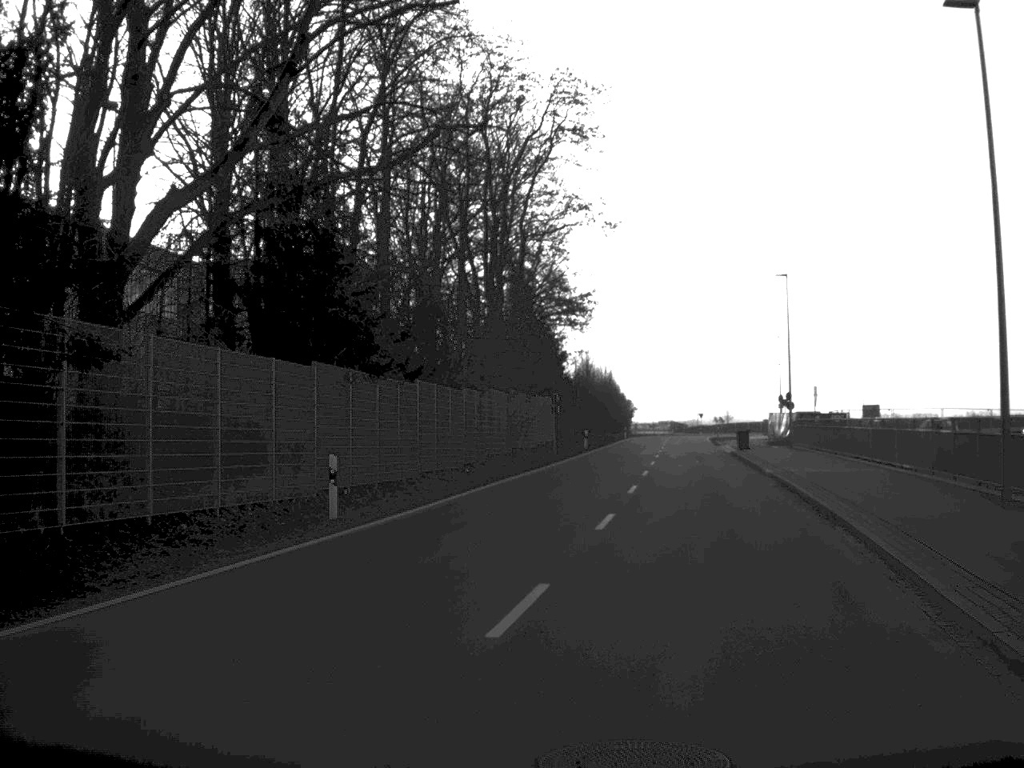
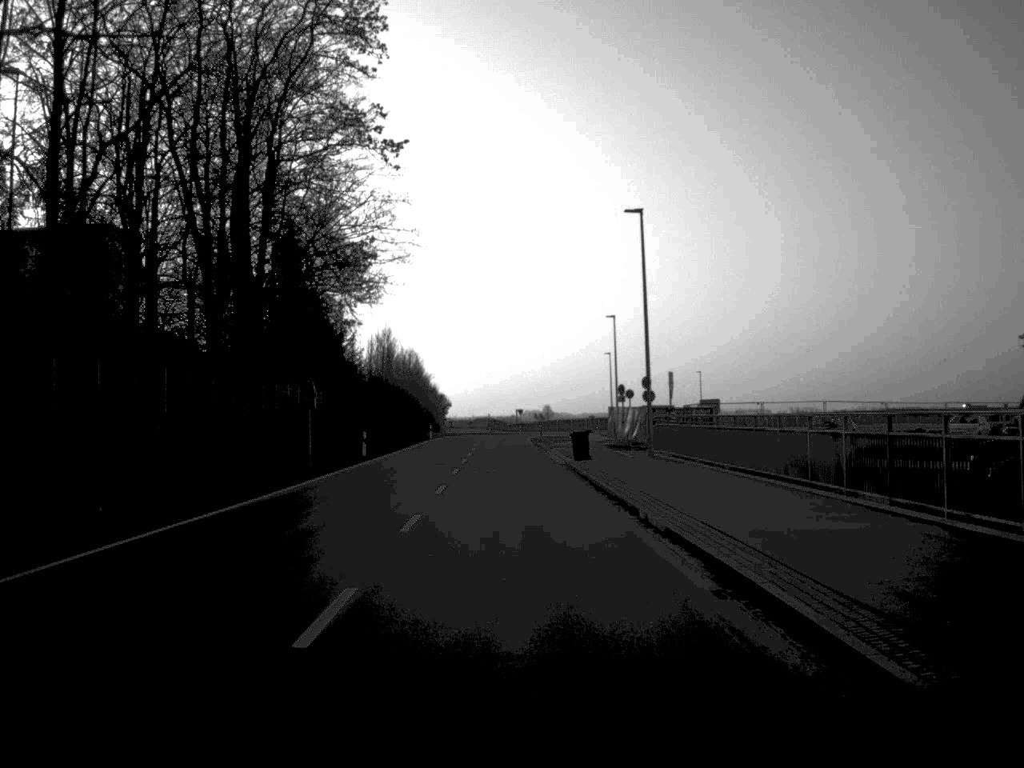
(+2.2, +18.3) m; +8°
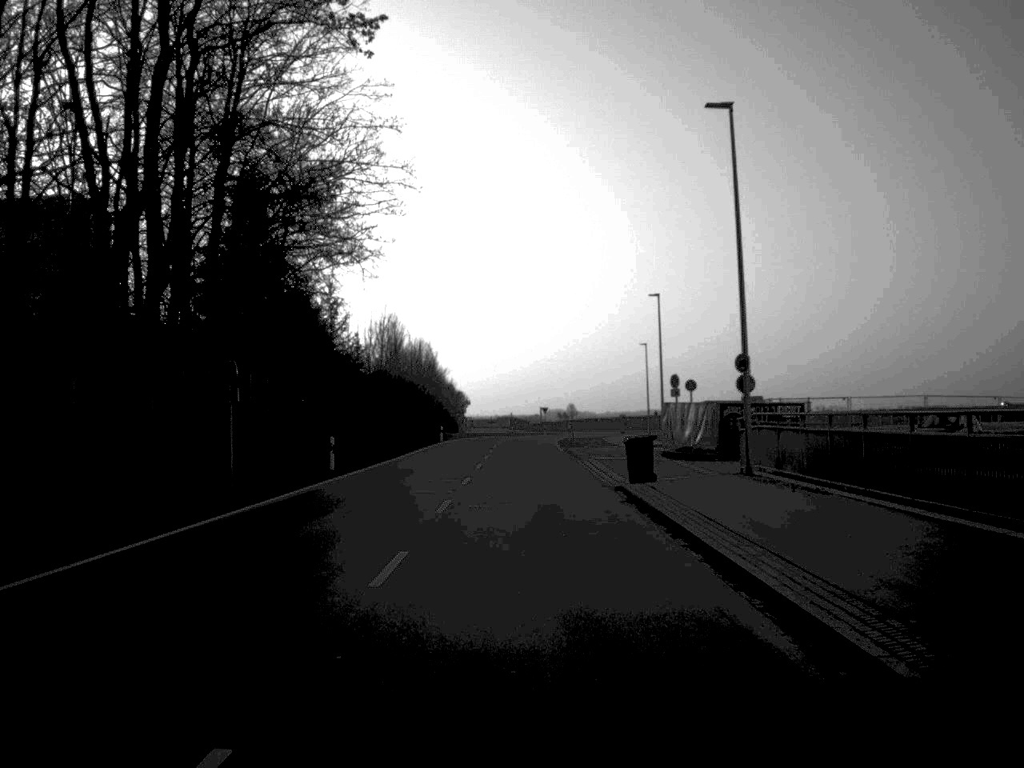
(-0.2, +14.6) m; -1°
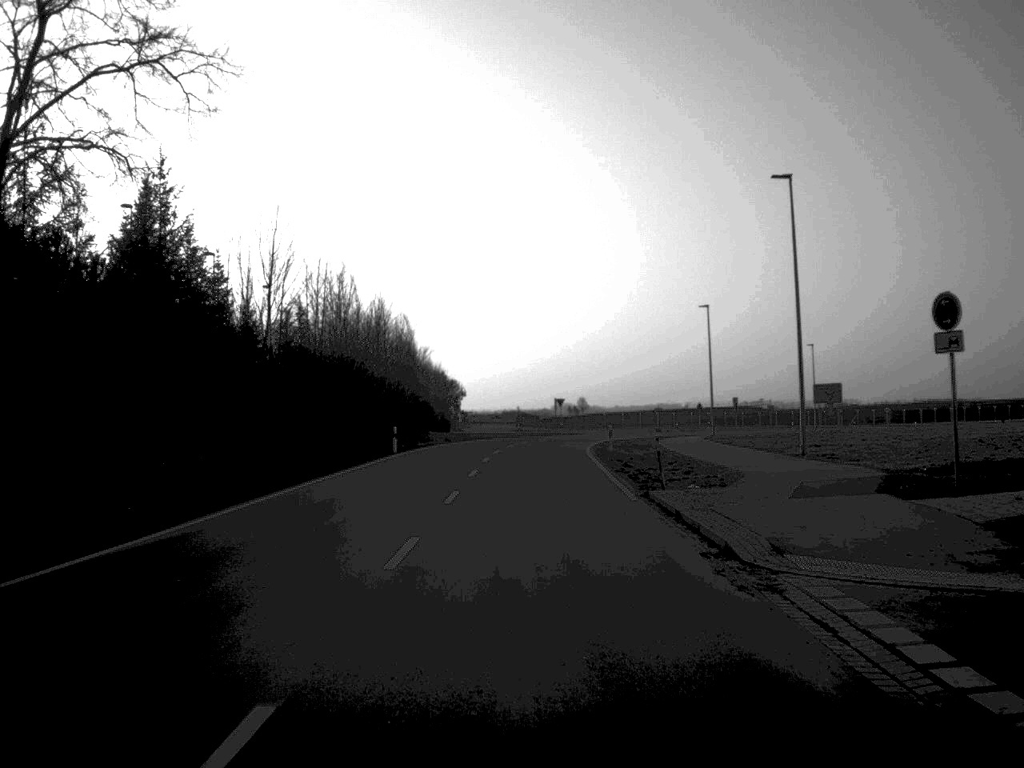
(-0.1, +35.3) m; 0°
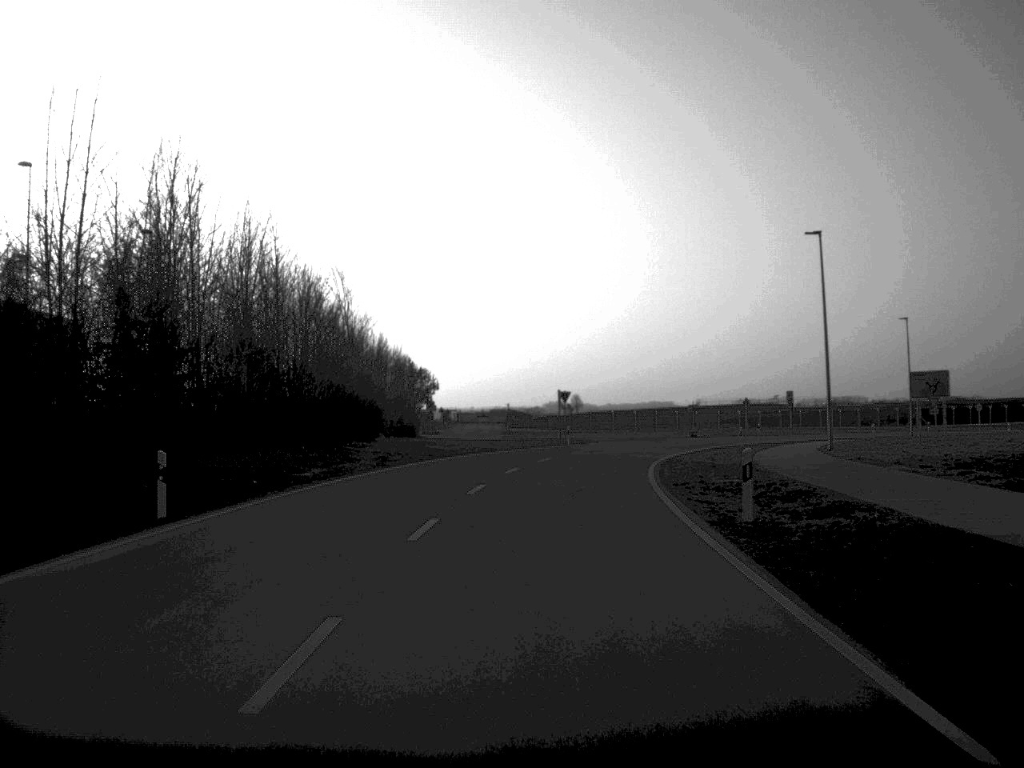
(+0.1, +32.9) m; 0°
